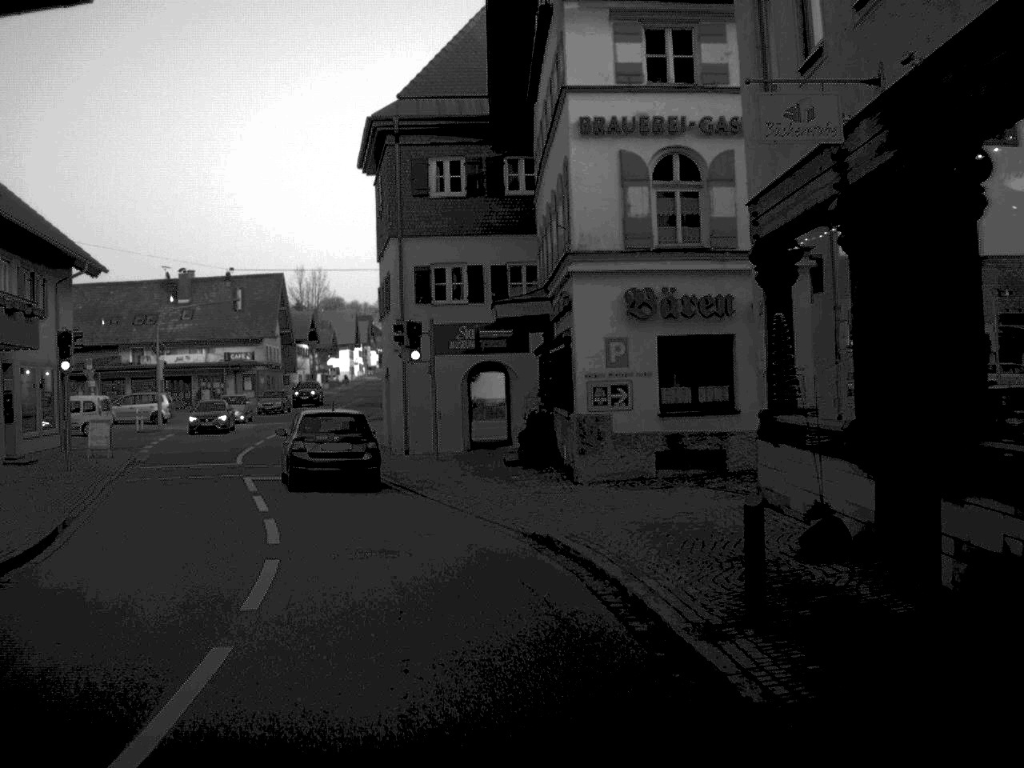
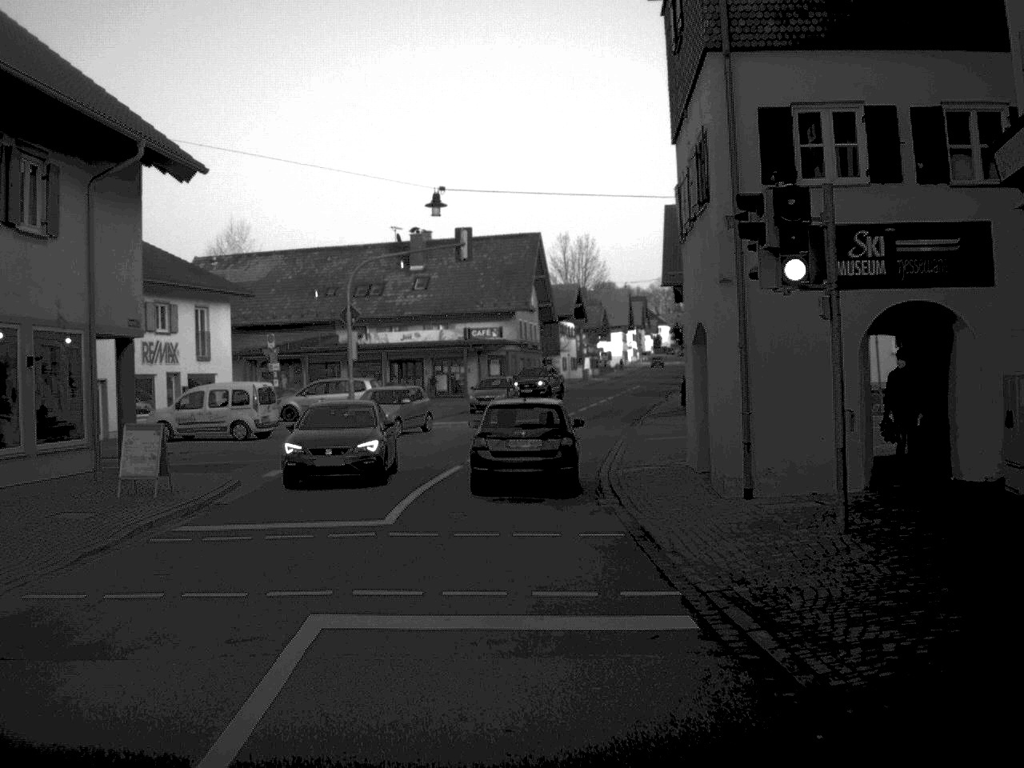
(-2.2, +18.0) m; -12°
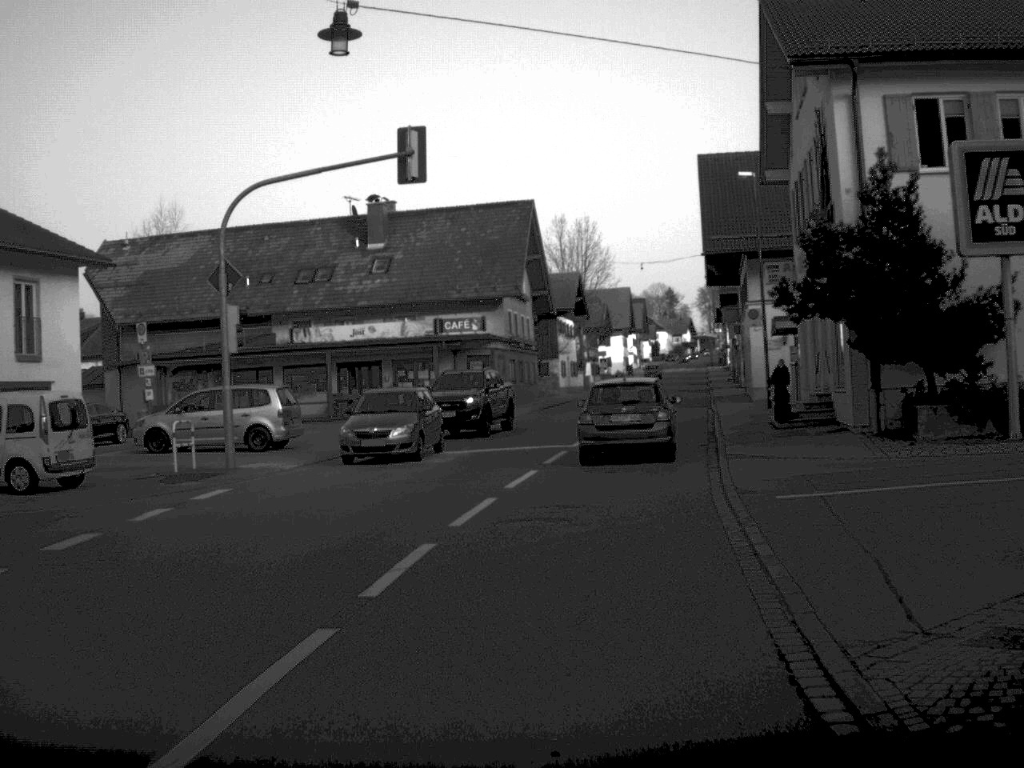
(-0.1, +17.2) m; +1°
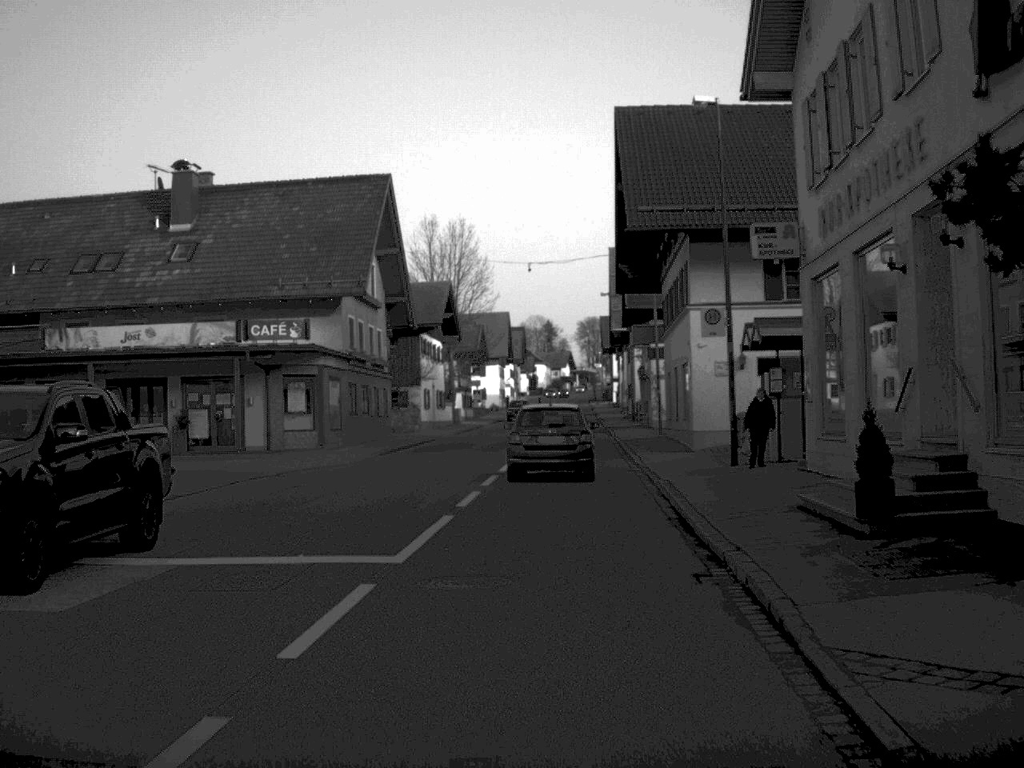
(+0.9, +15.2) m; +6°
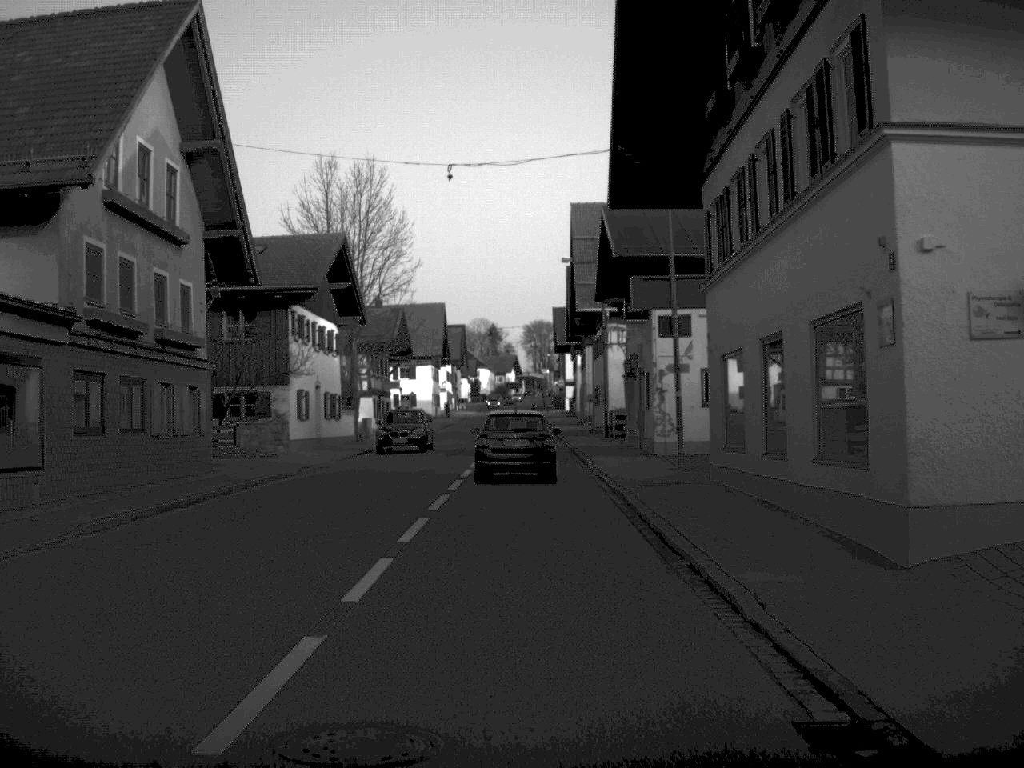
(+0.6, +21.9) m; +2°
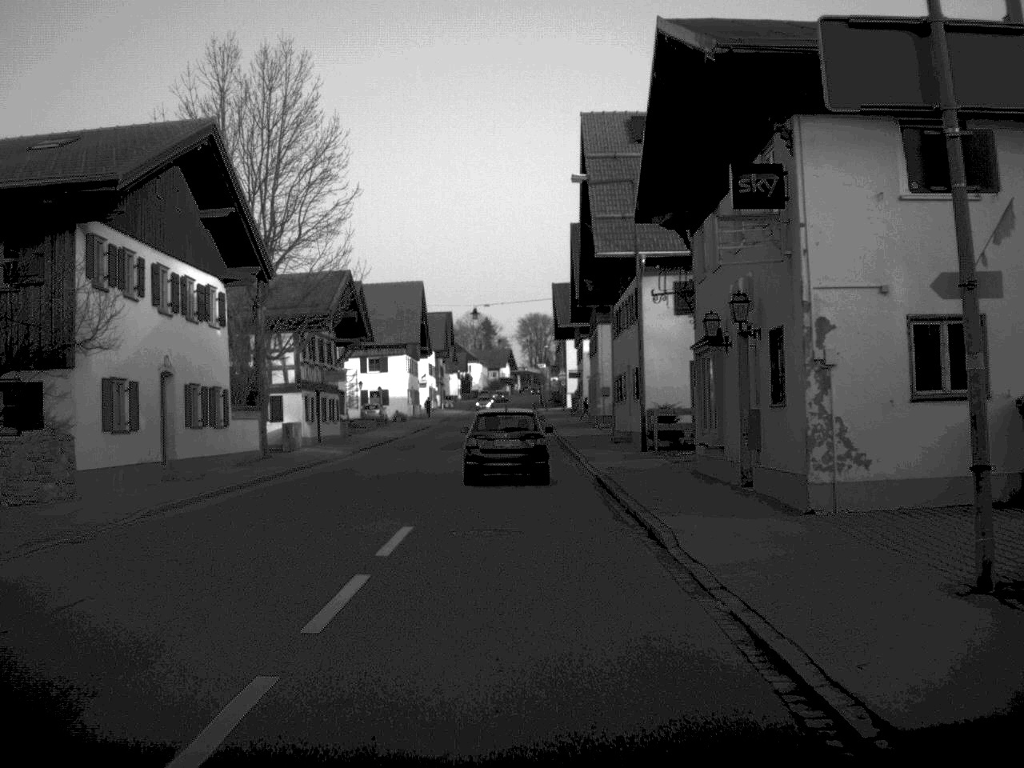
(+0.1, +19.3) m; 0°
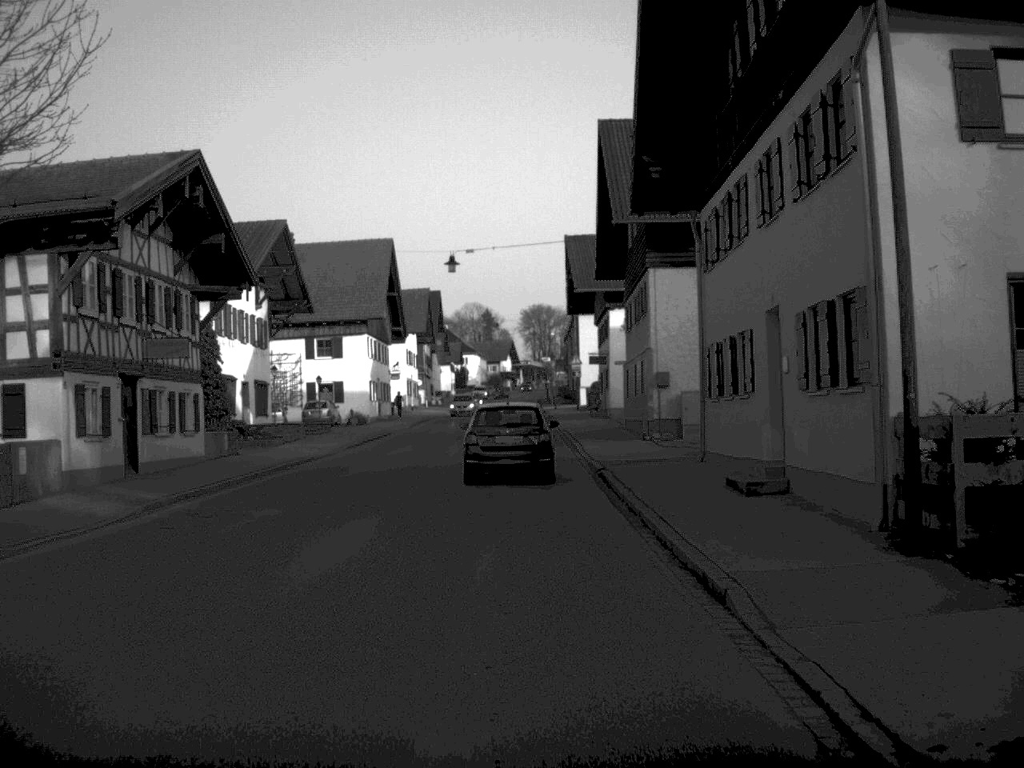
(0.0, +24.5) m; 0°
